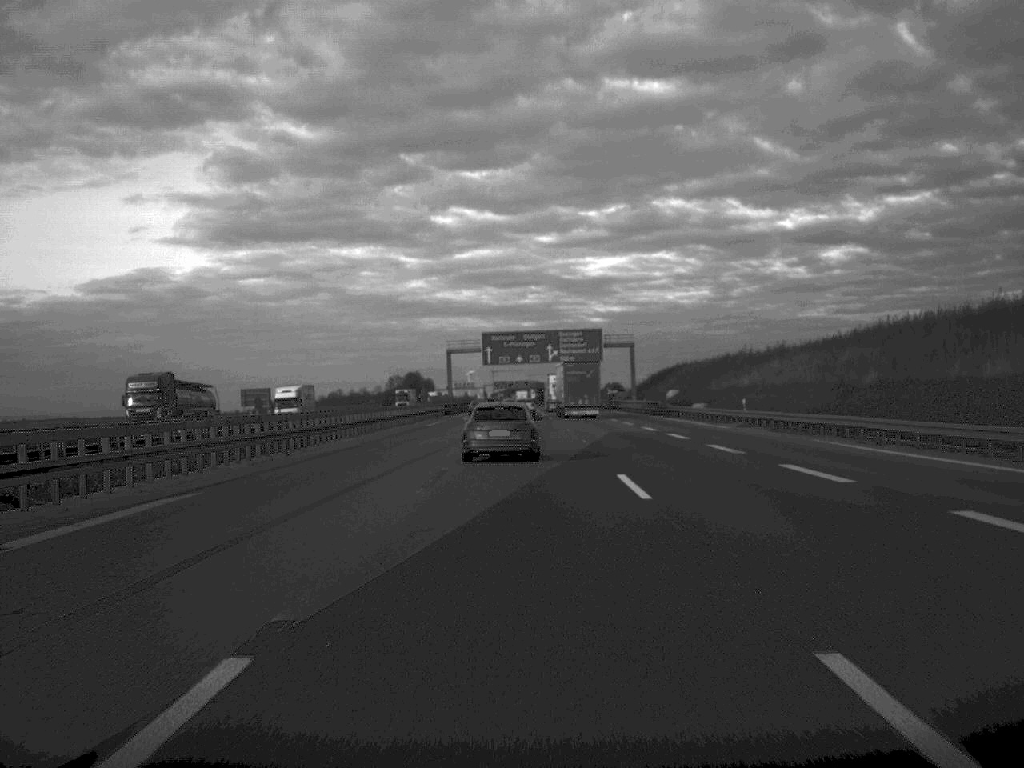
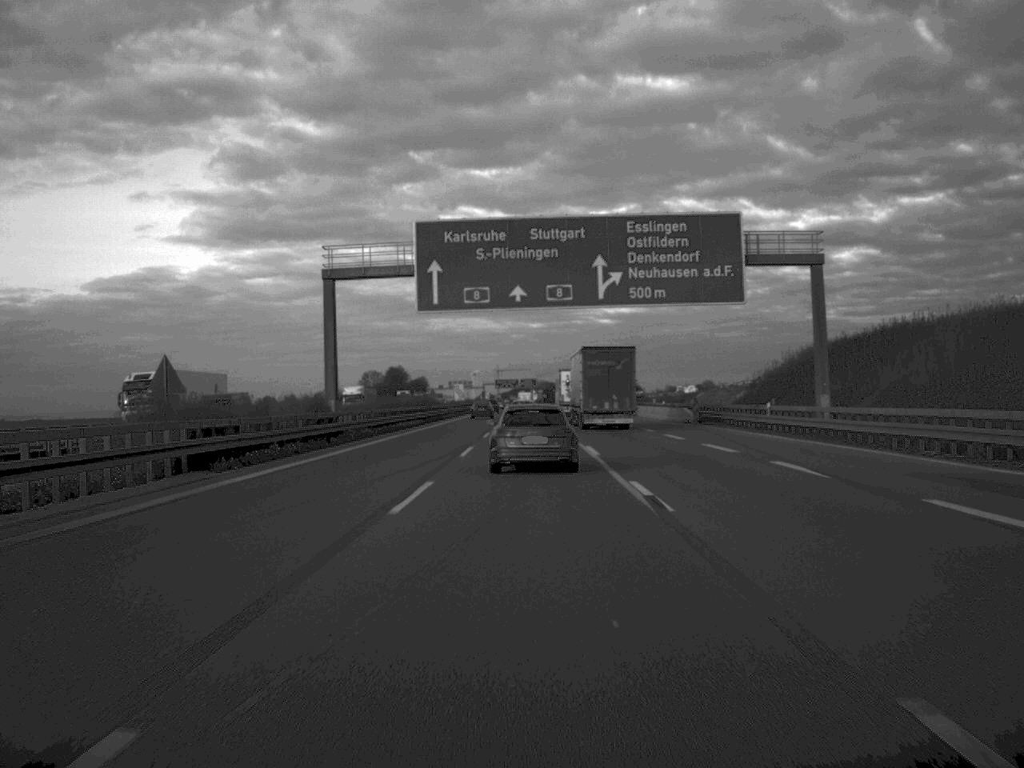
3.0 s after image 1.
(-0.2, +92.9) m; 0°
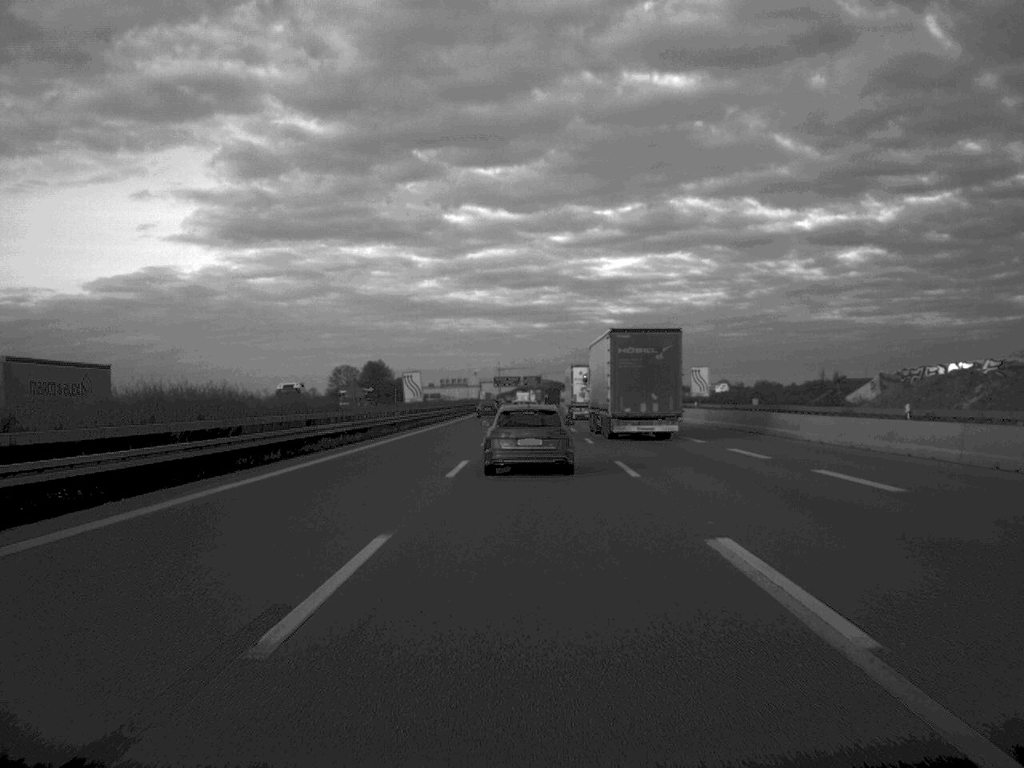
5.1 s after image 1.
(-0.1, +63.3) m; 0°
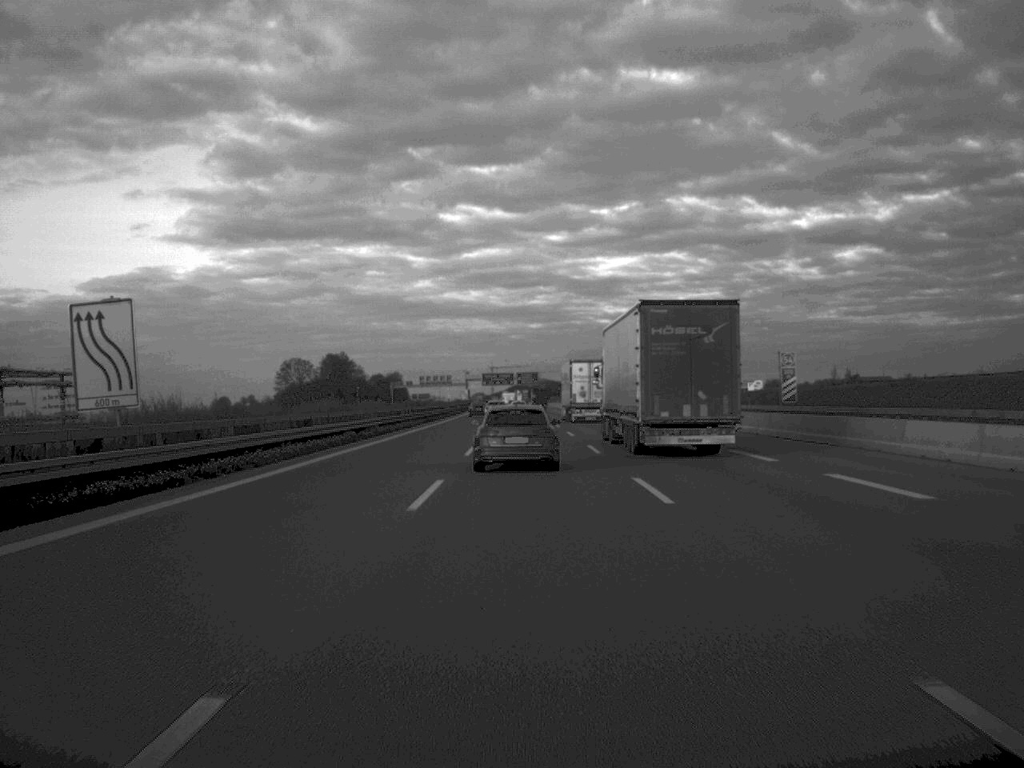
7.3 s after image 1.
(+0.2, +61.2) m; 0°
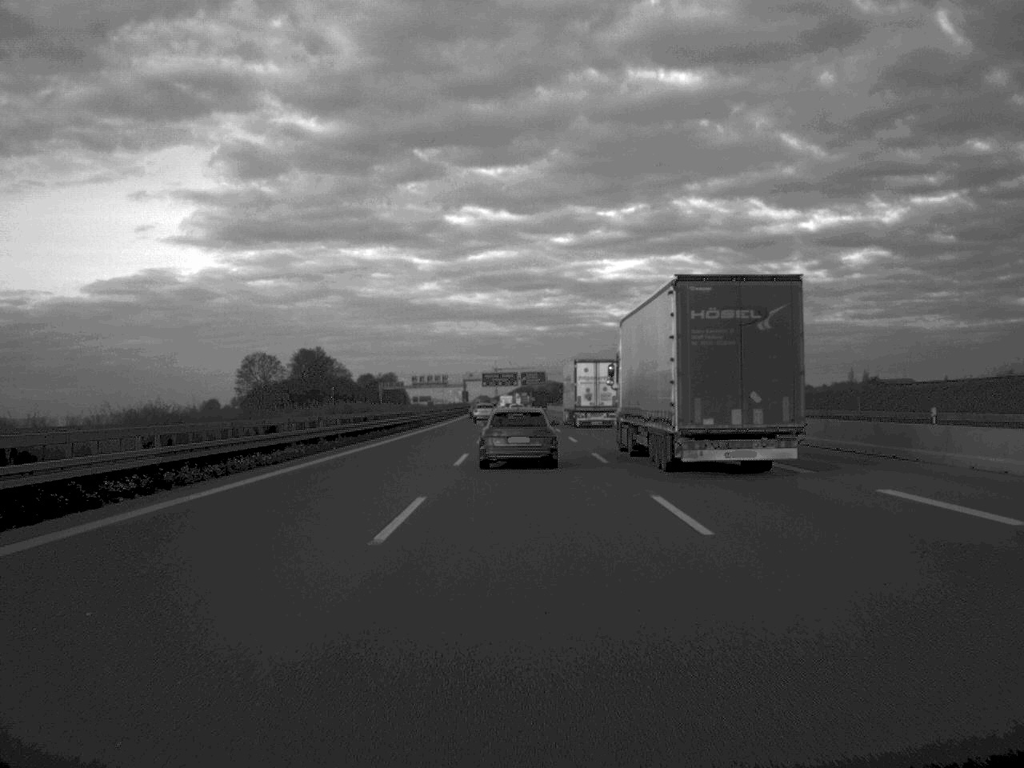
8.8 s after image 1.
(-0.1, +39.5) m; 0°
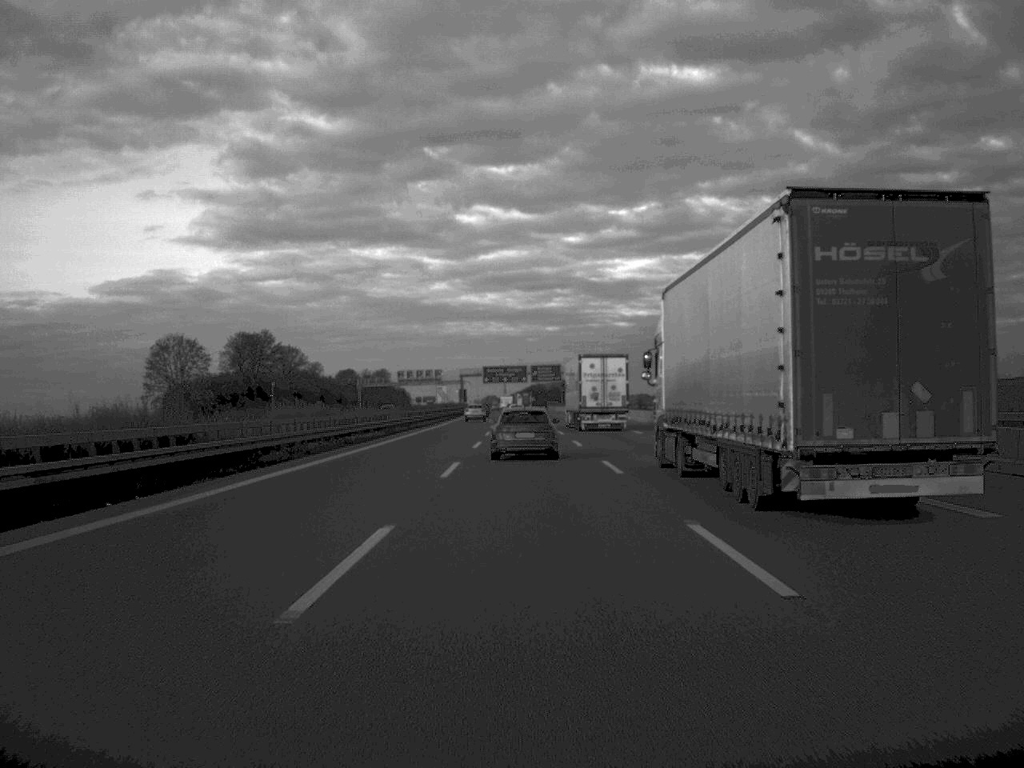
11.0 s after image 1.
(-0.3, +58.8) m; -1°
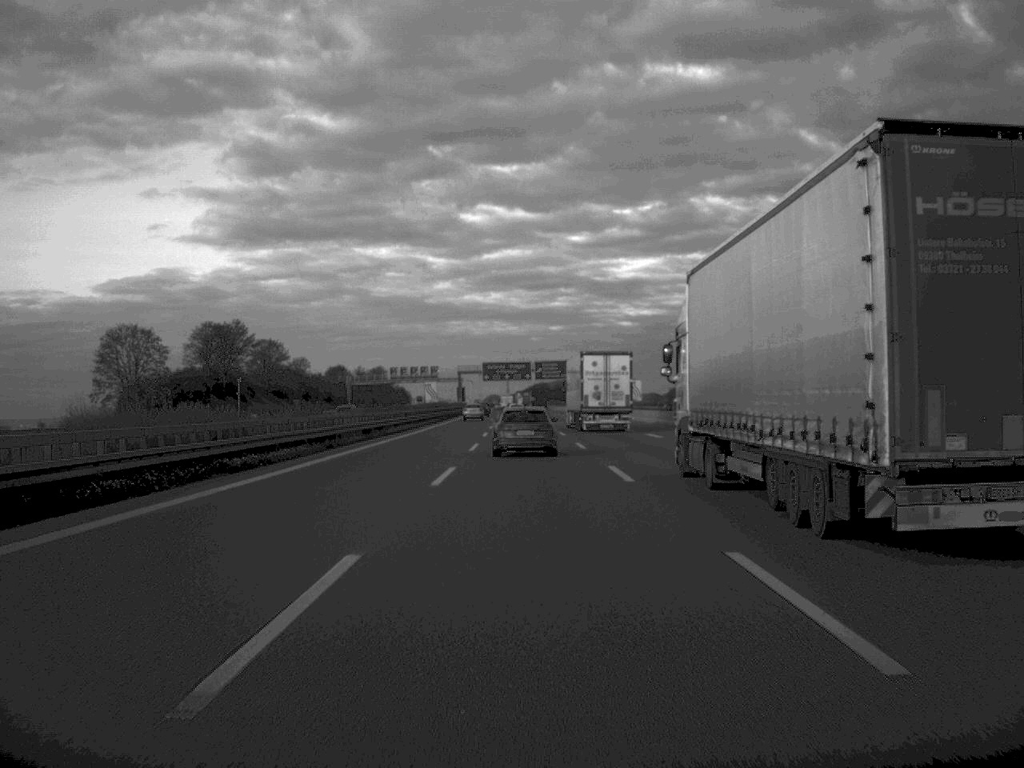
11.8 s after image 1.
(0.0, +20.4) m; 0°
